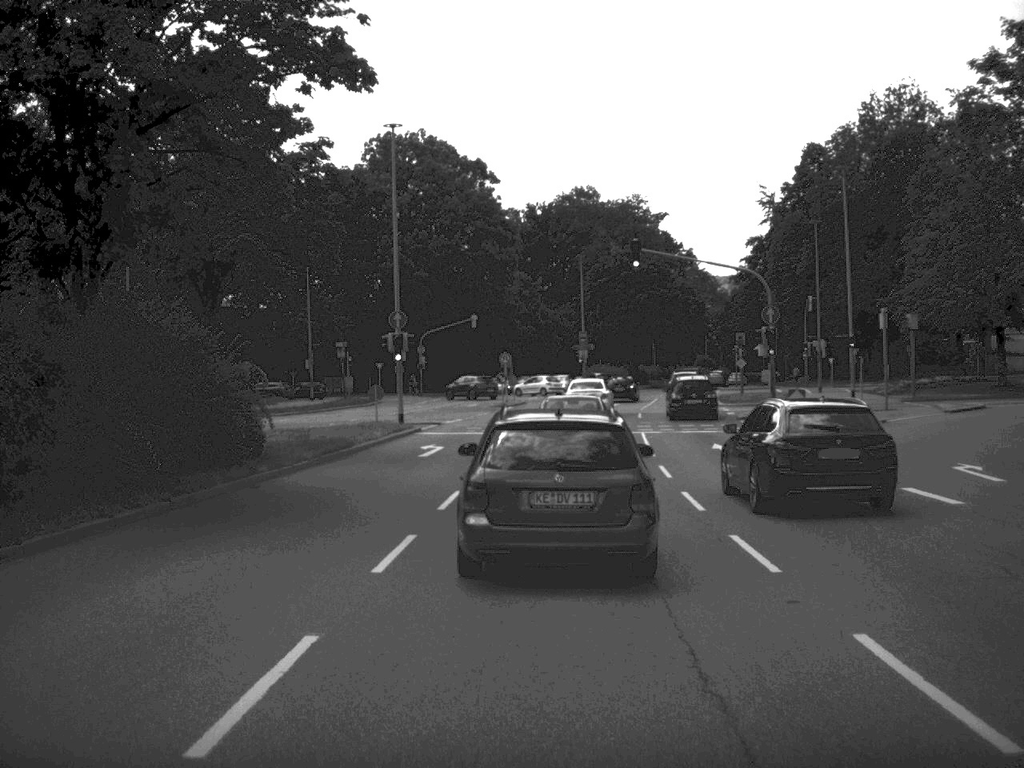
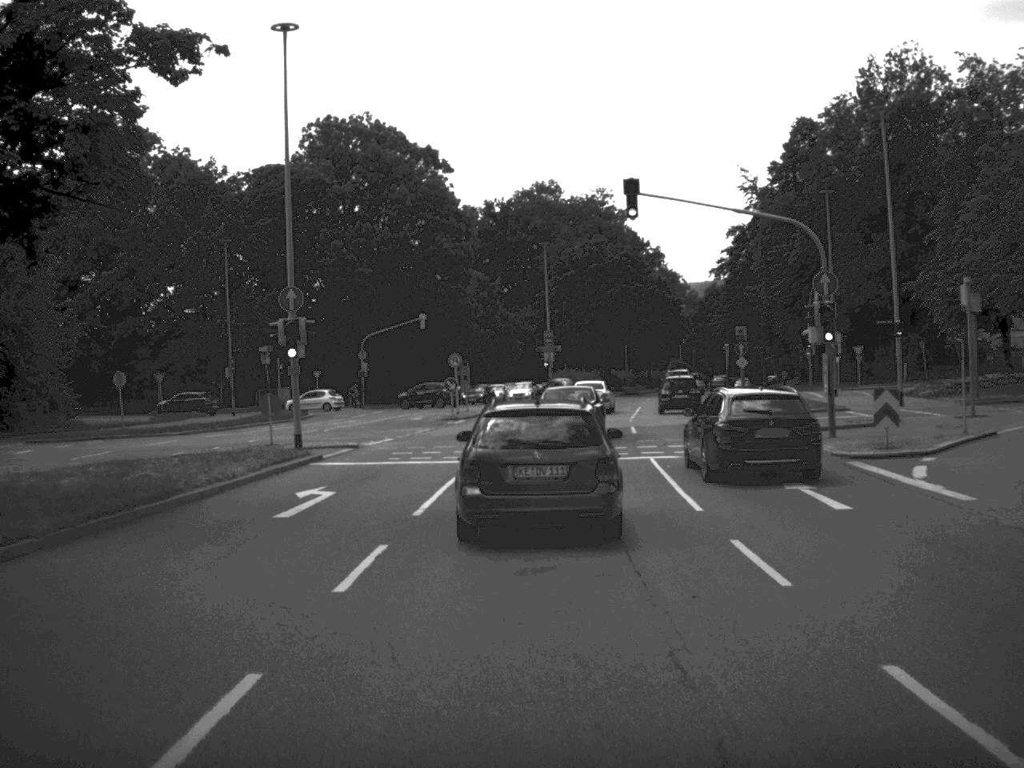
(+0.2, +13.0) m; +2°
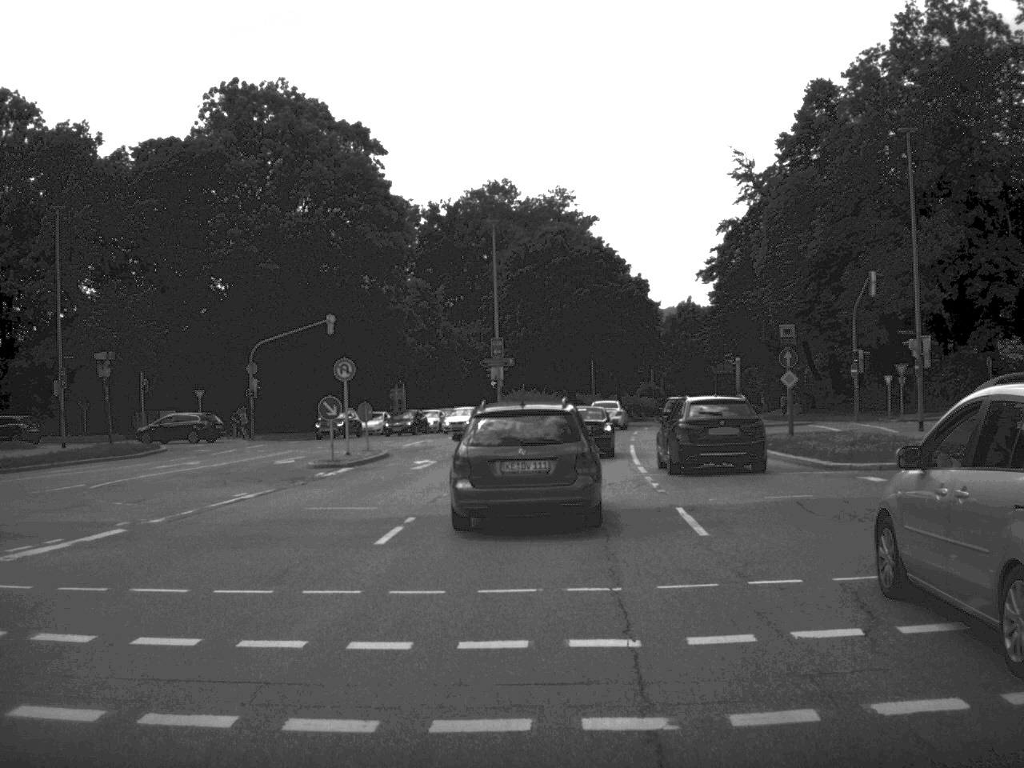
(+0.4, +21.3) m; +2°
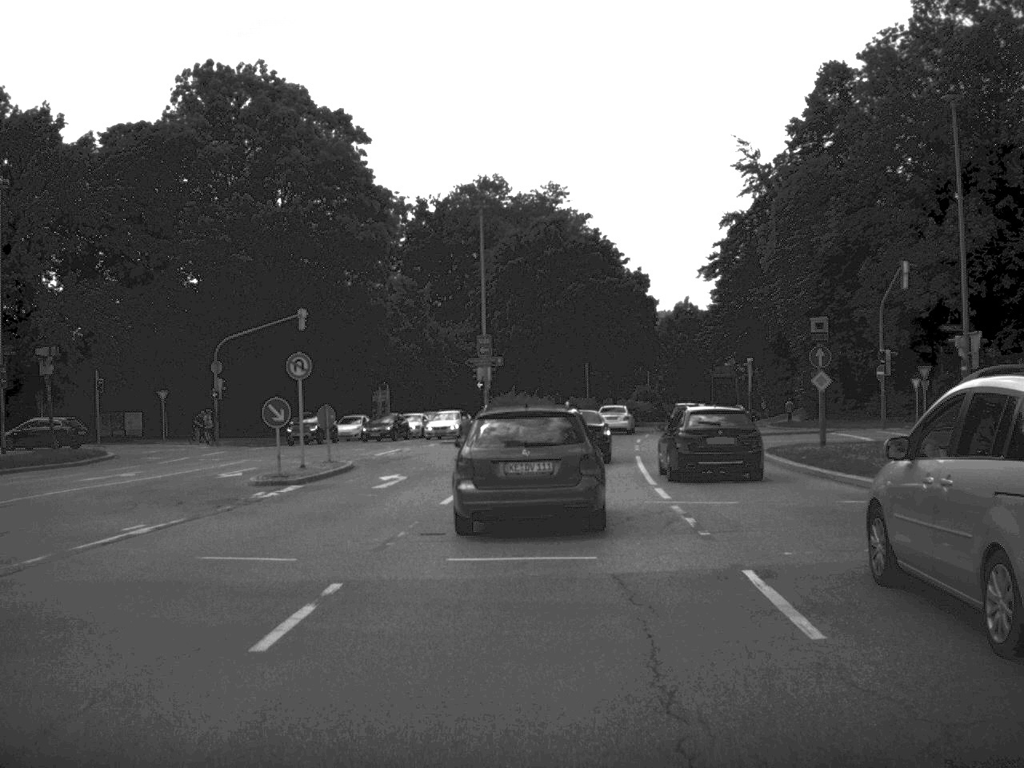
(0.0, +5.7) m; 0°
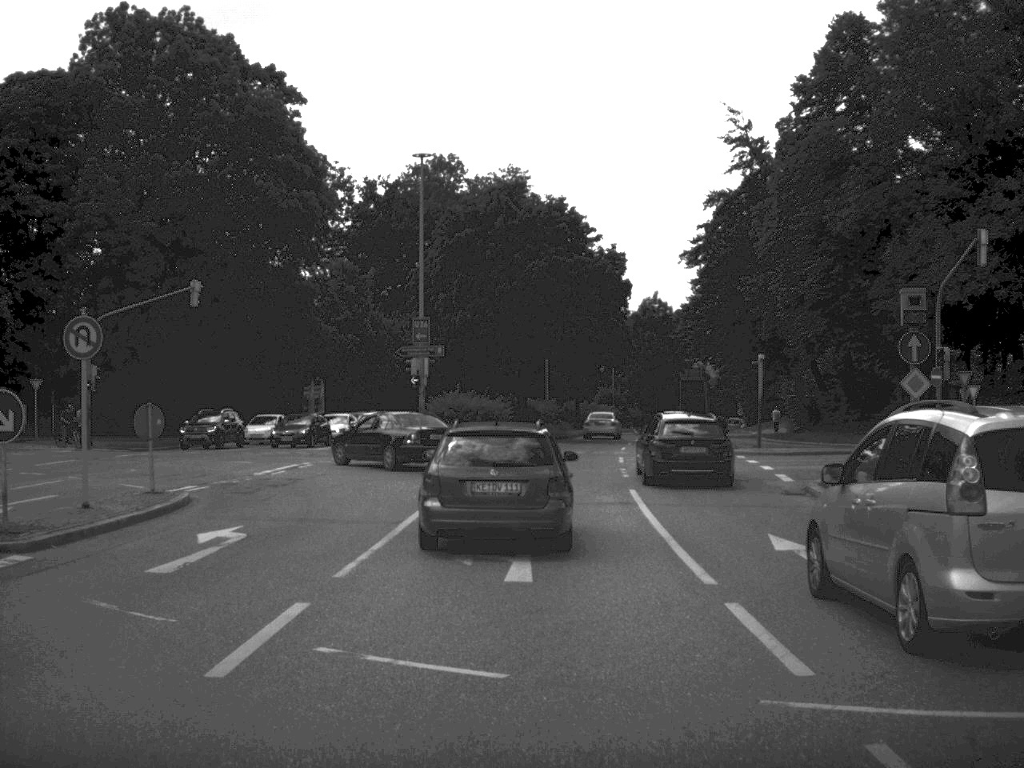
(+0.2, +12.2) m; +2°
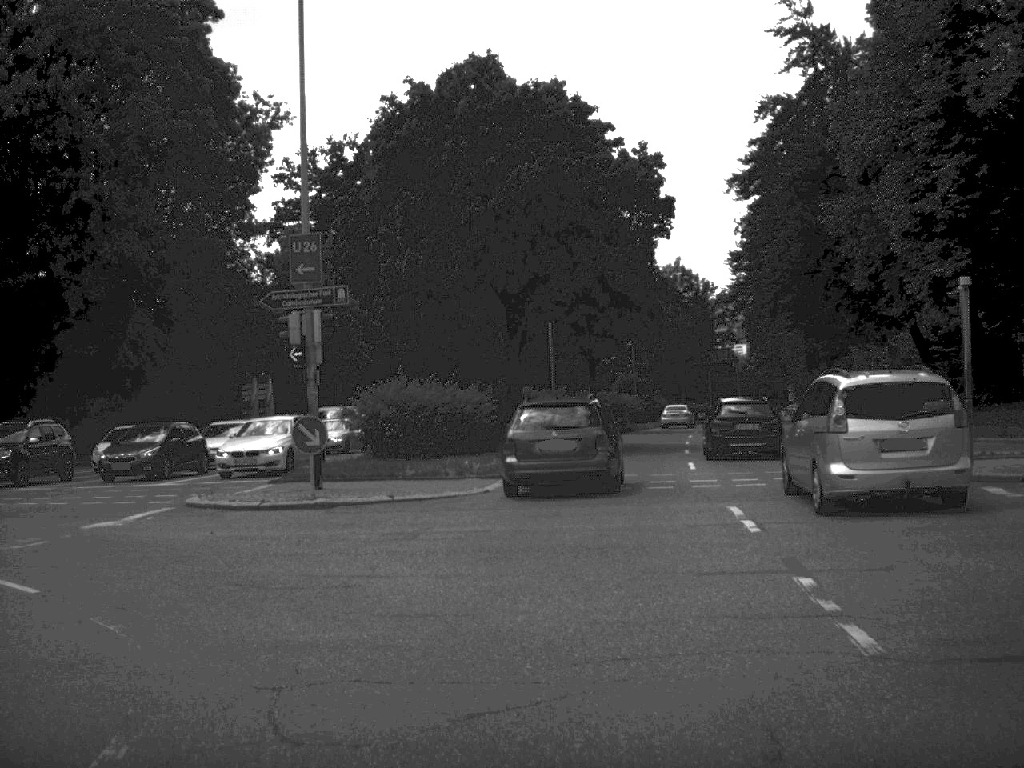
(+0.3, +21.1) m; -1°
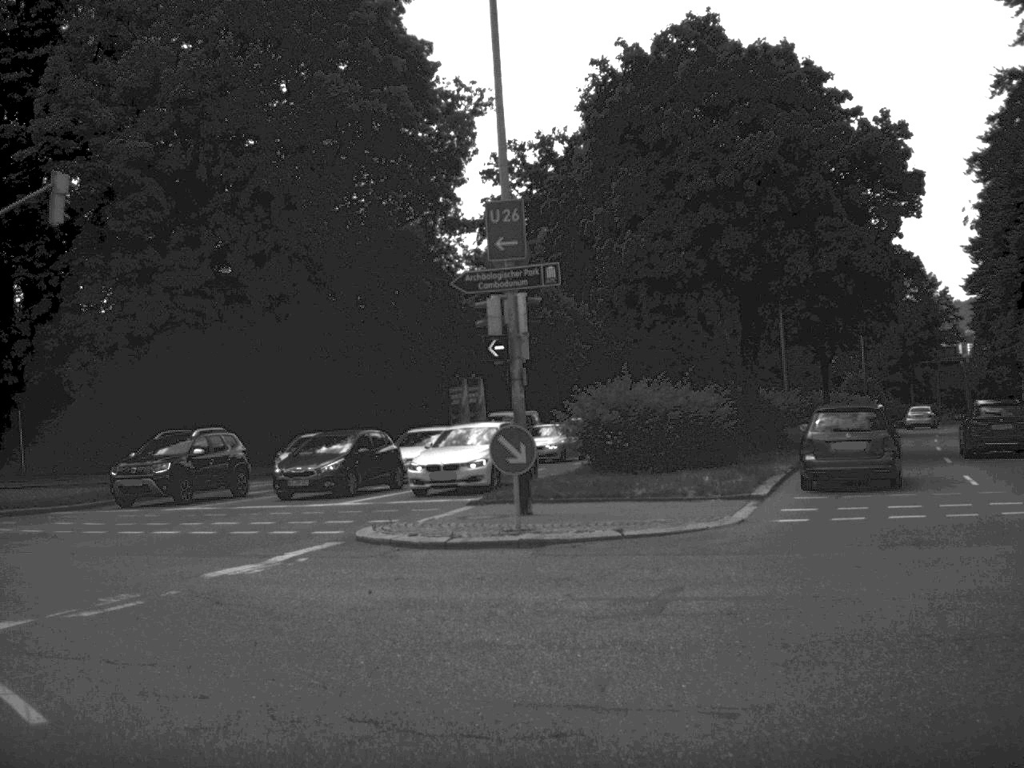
(-0.3, +4.4) m; -10°
